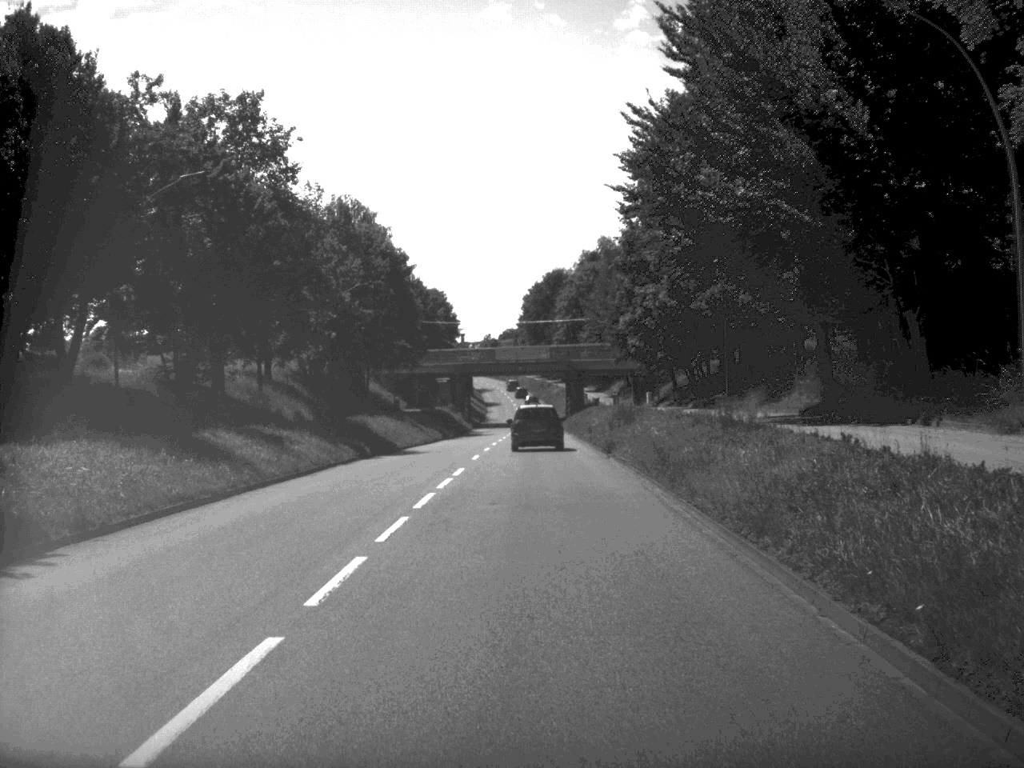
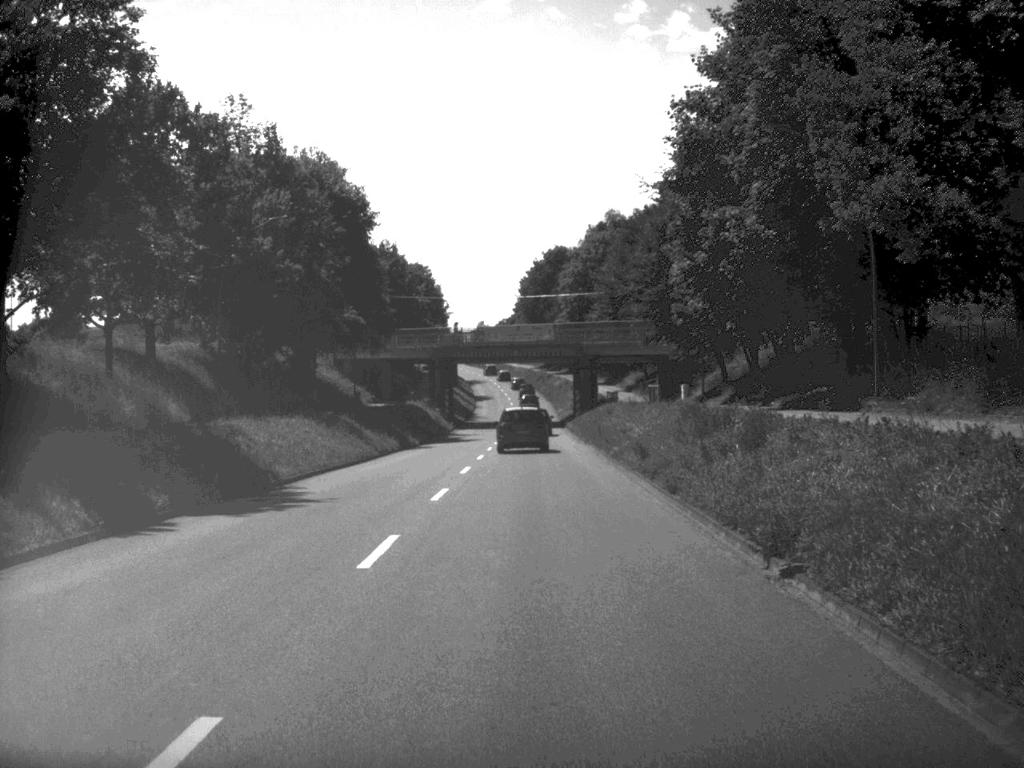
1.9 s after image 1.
(0.0, +24.1) m; 0°
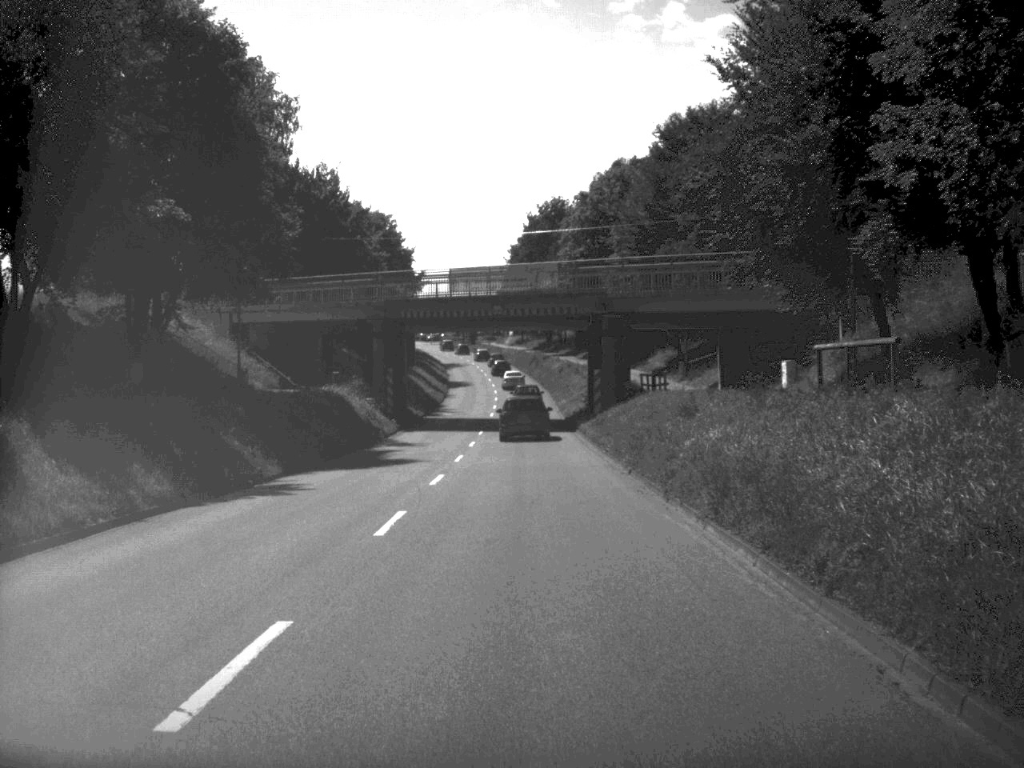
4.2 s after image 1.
(+0.2, +32.5) m; 0°
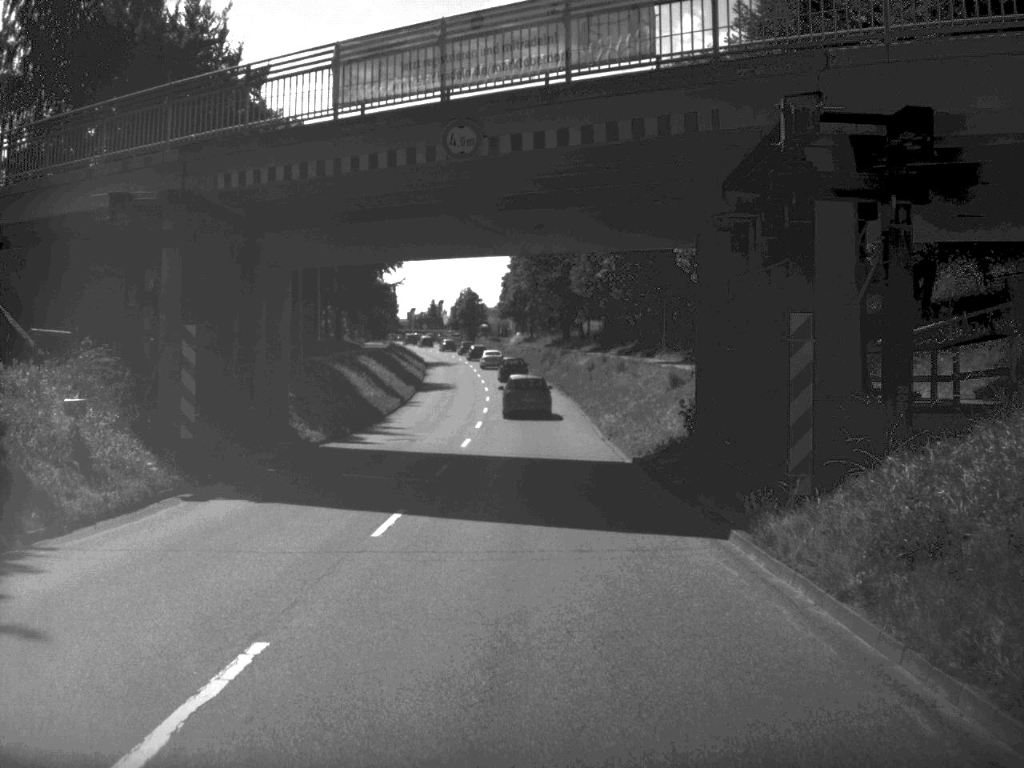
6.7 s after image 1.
(-0.1, +36.2) m; -1°
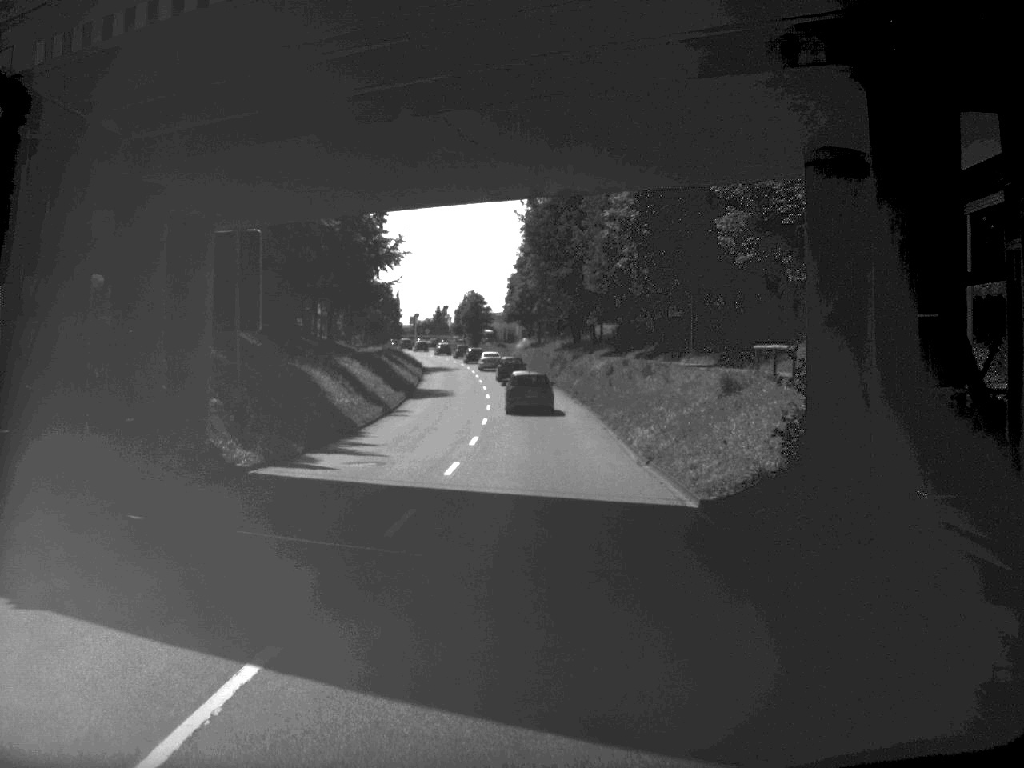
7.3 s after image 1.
(0.0, +9.1) m; 0°
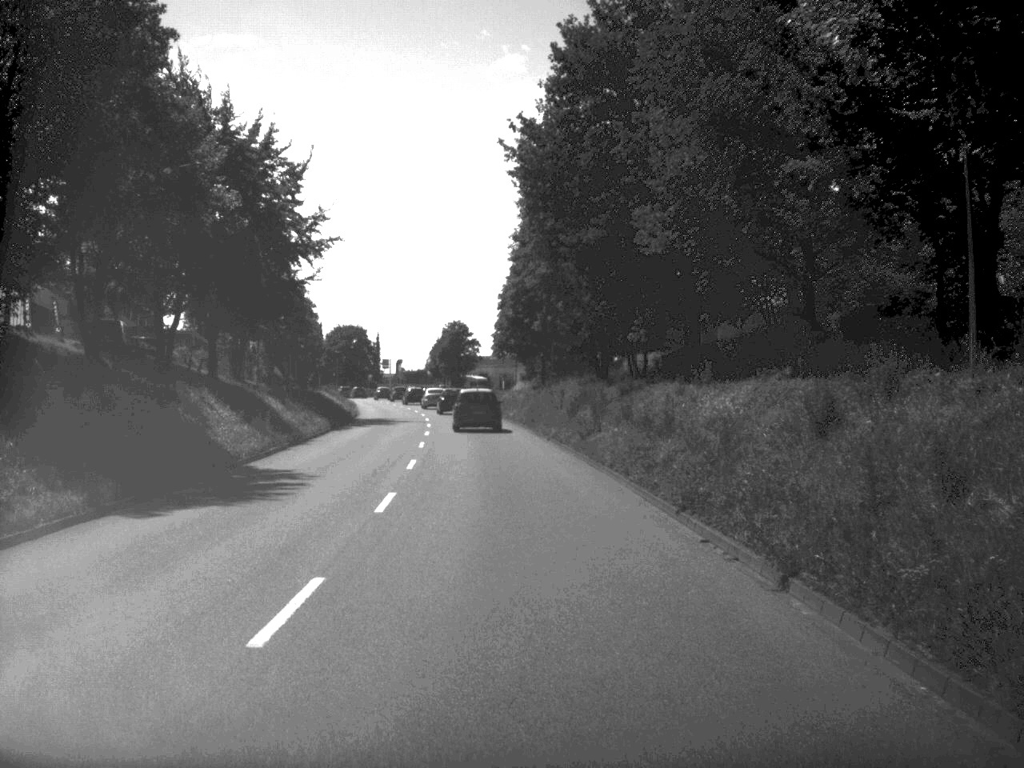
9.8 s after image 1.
(+0.2, +41.3) m; 0°
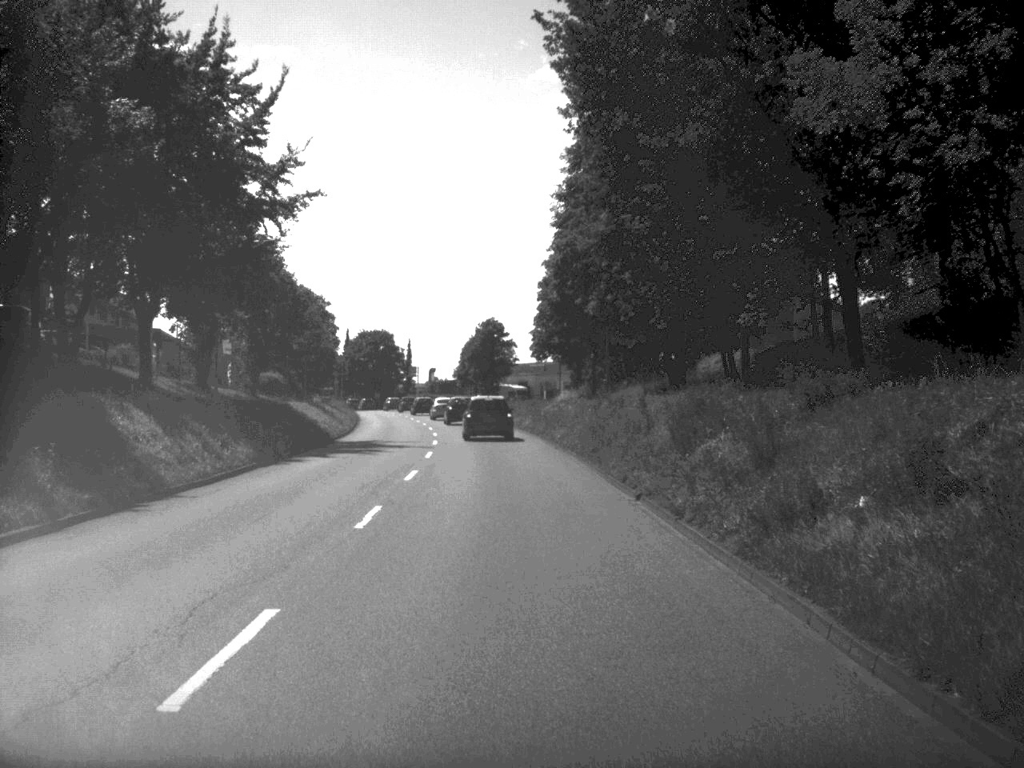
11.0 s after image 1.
(-0.3, +19.3) m; -2°
